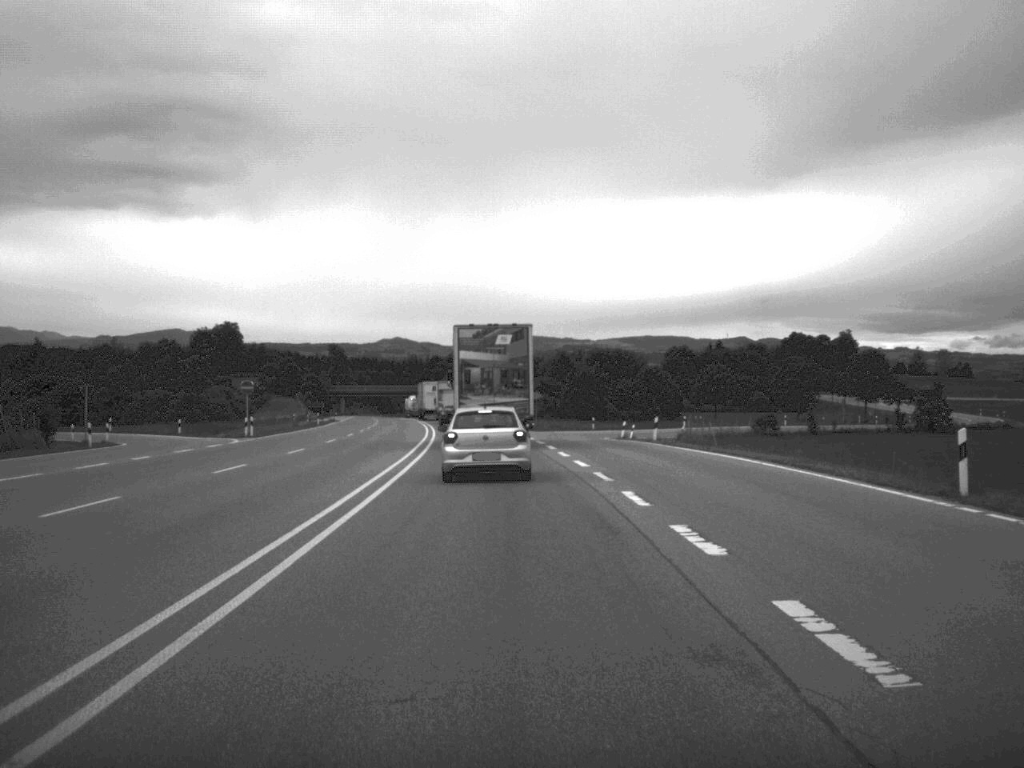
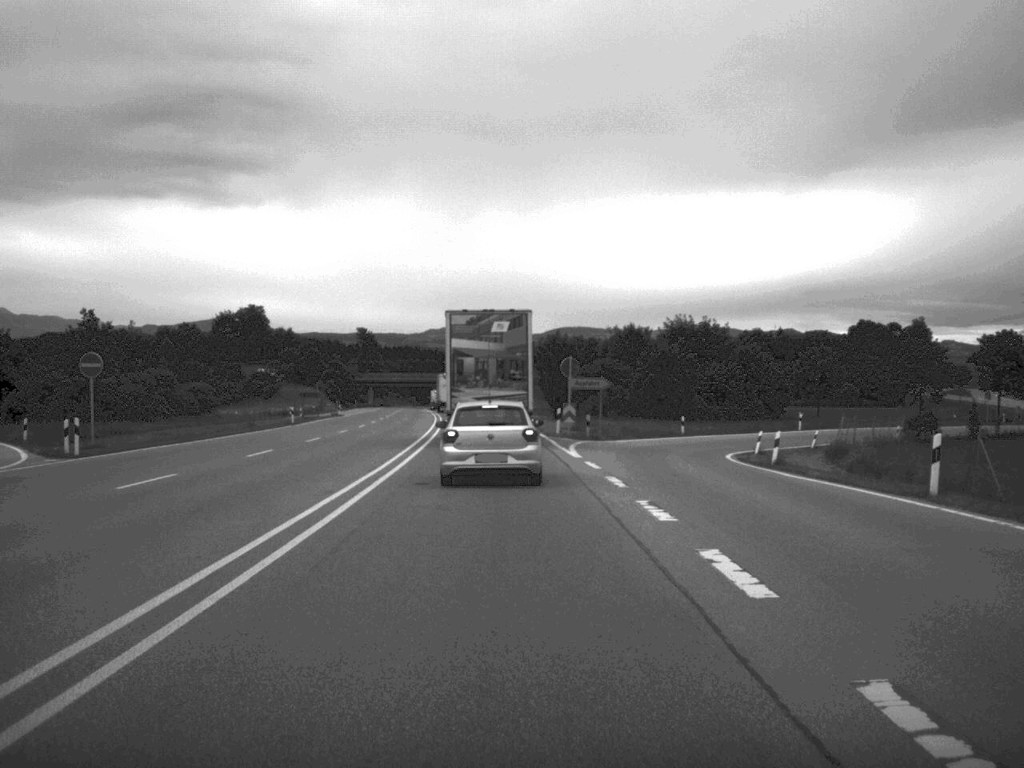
(-0.5, +31.5) m; -2°
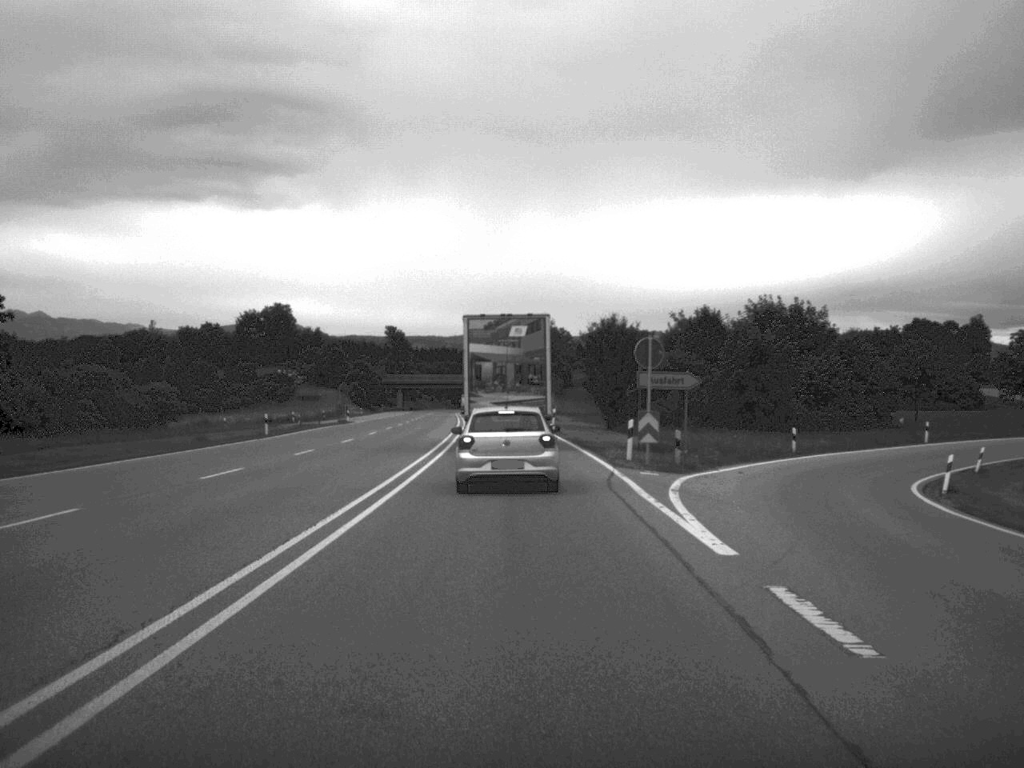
(-0.3, +19.2) m; -2°
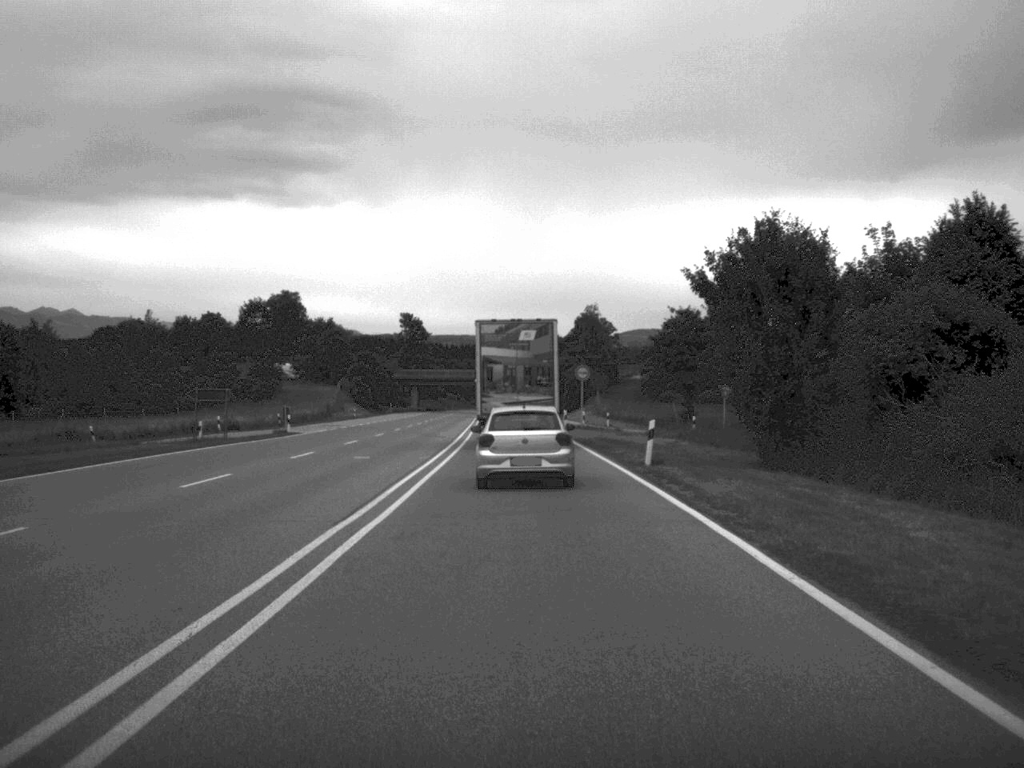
(-0.6, +38.2) m; -2°
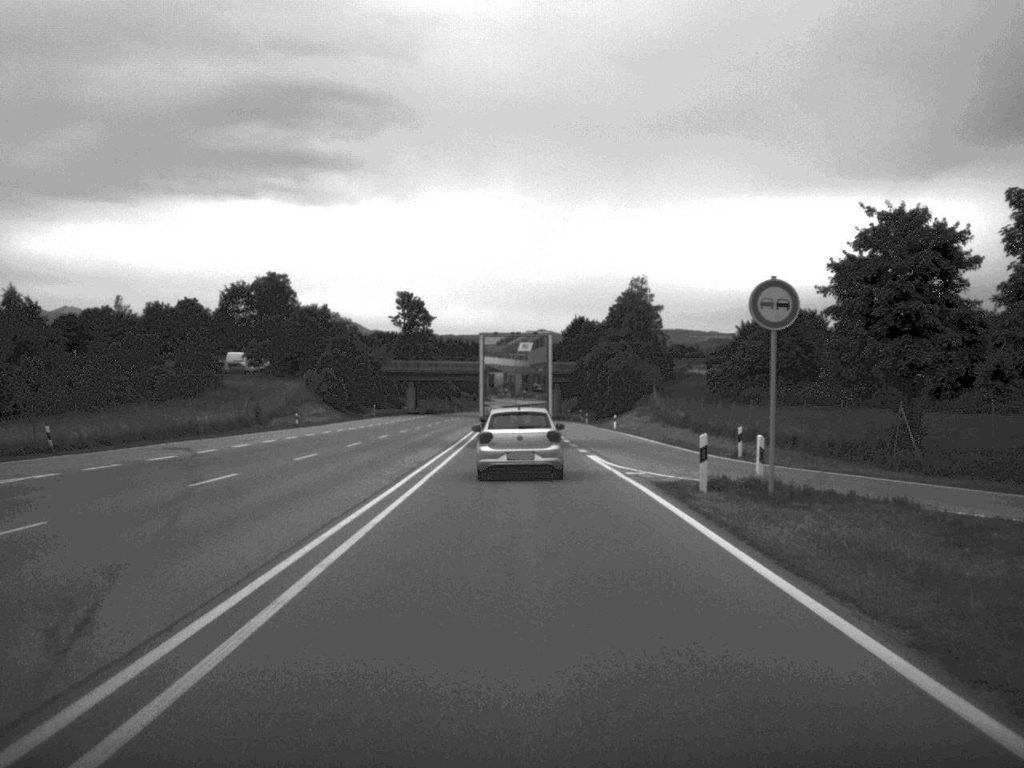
(-0.4, +46.8) m; -1°
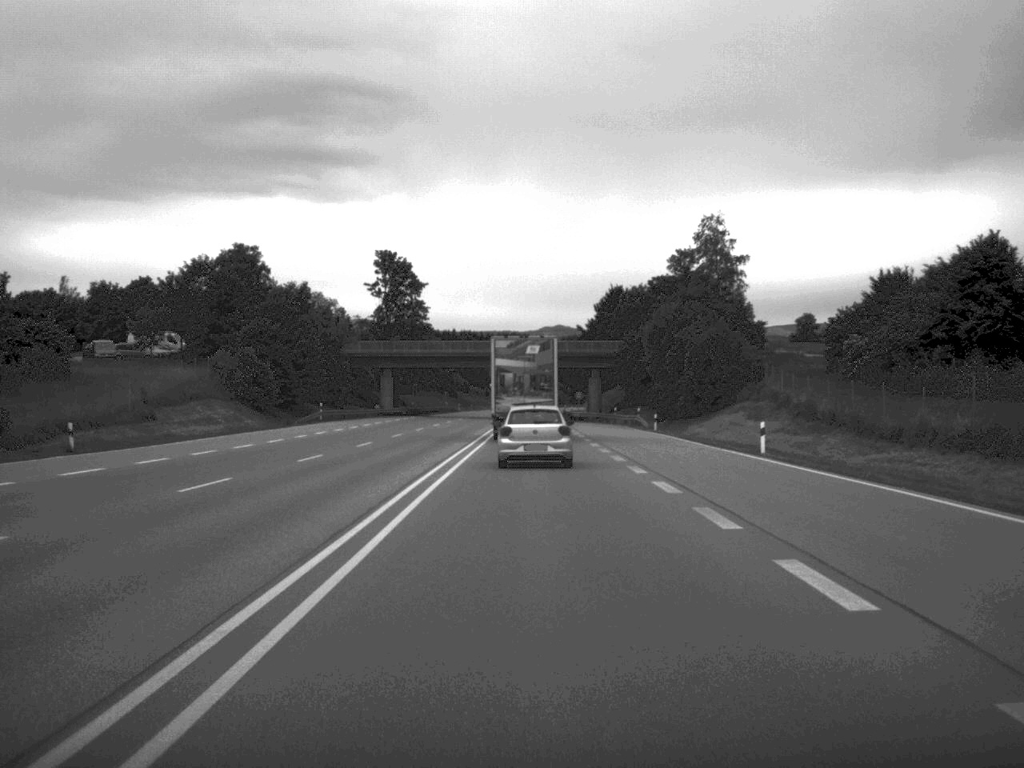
(-0.7, +49.4) m; -1°
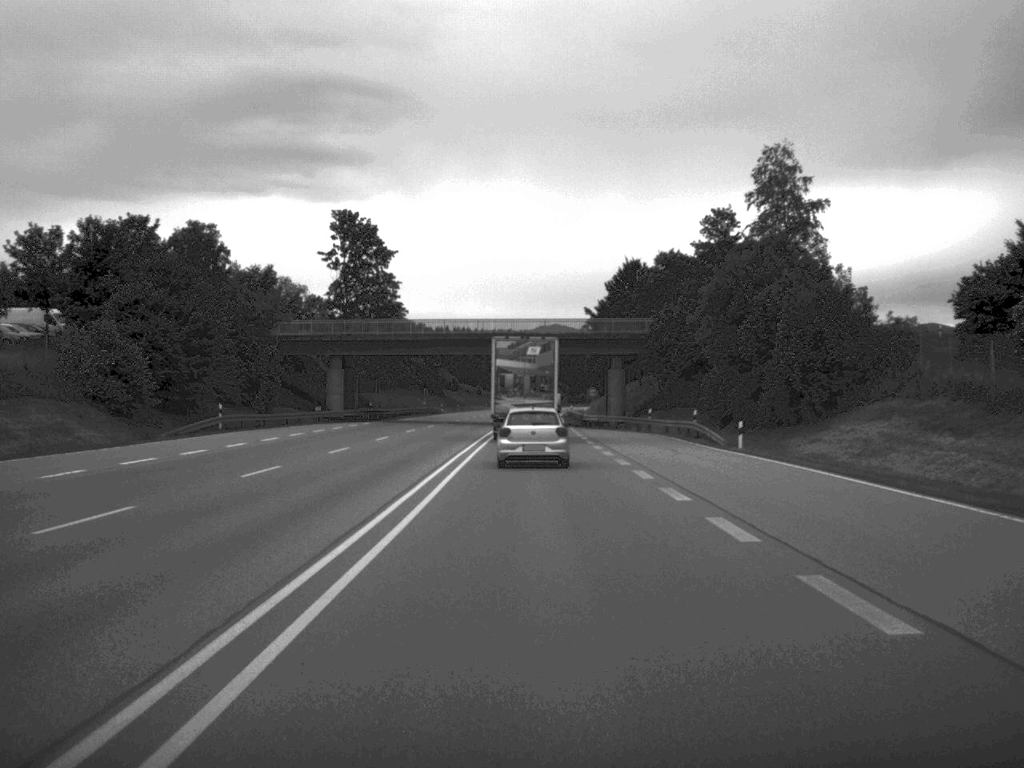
(-0.1, +30.4) m; 0°
